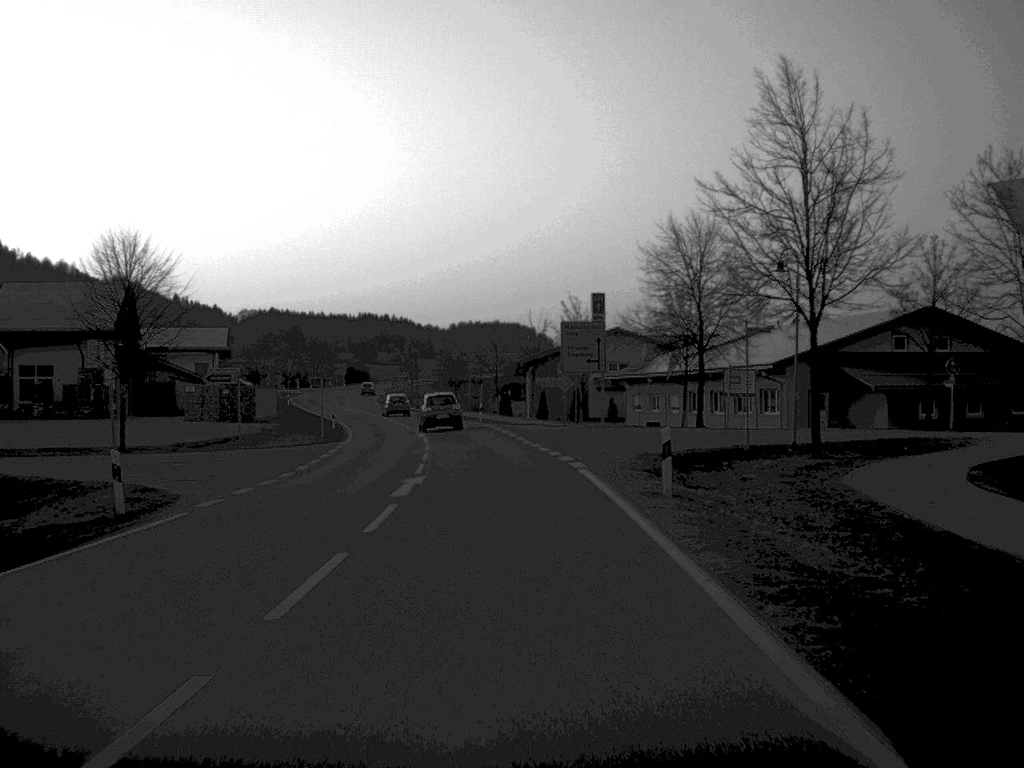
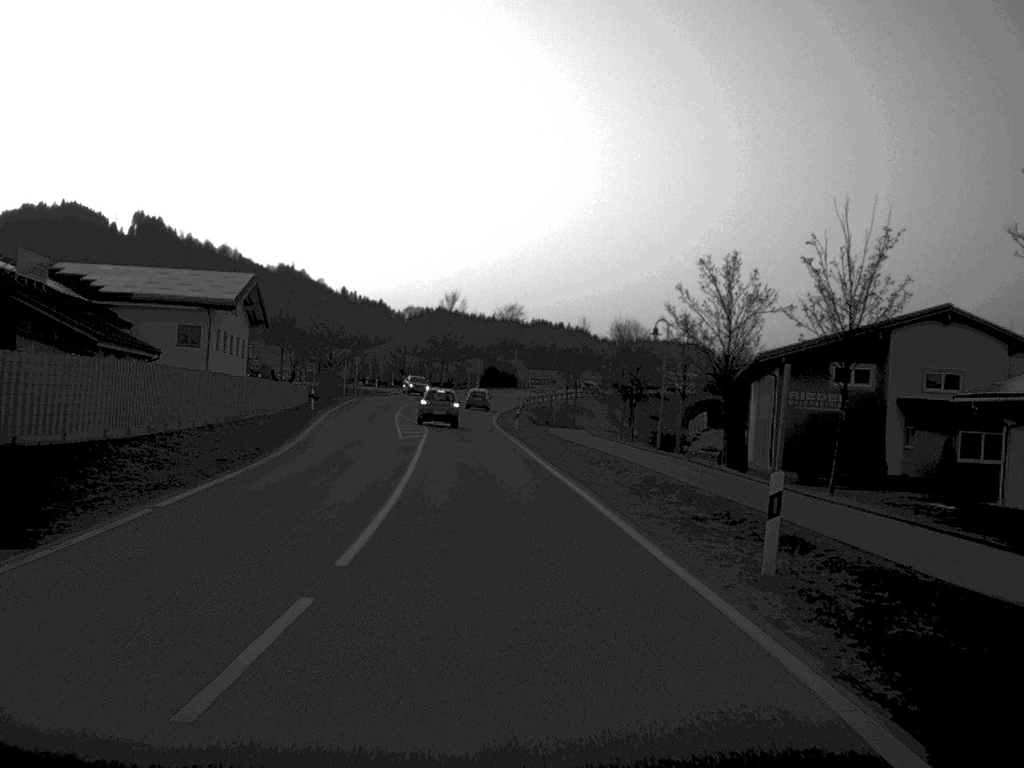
(-3.0, +56.2) m; -8°
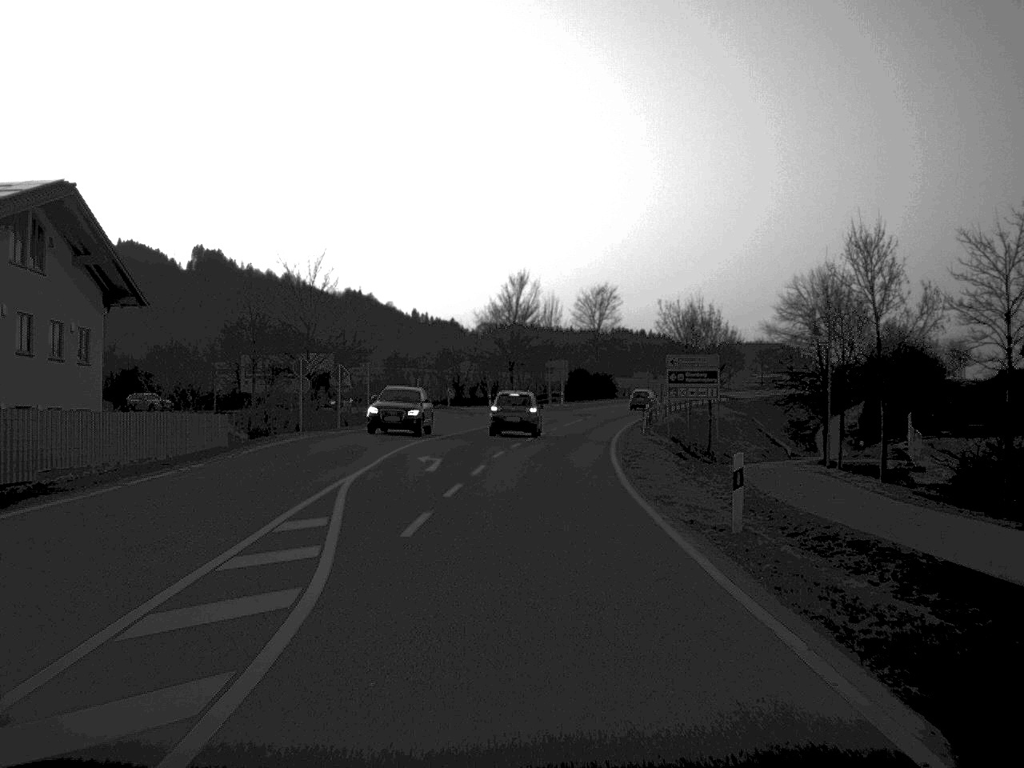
(-1.9, +45.6) m; -3°
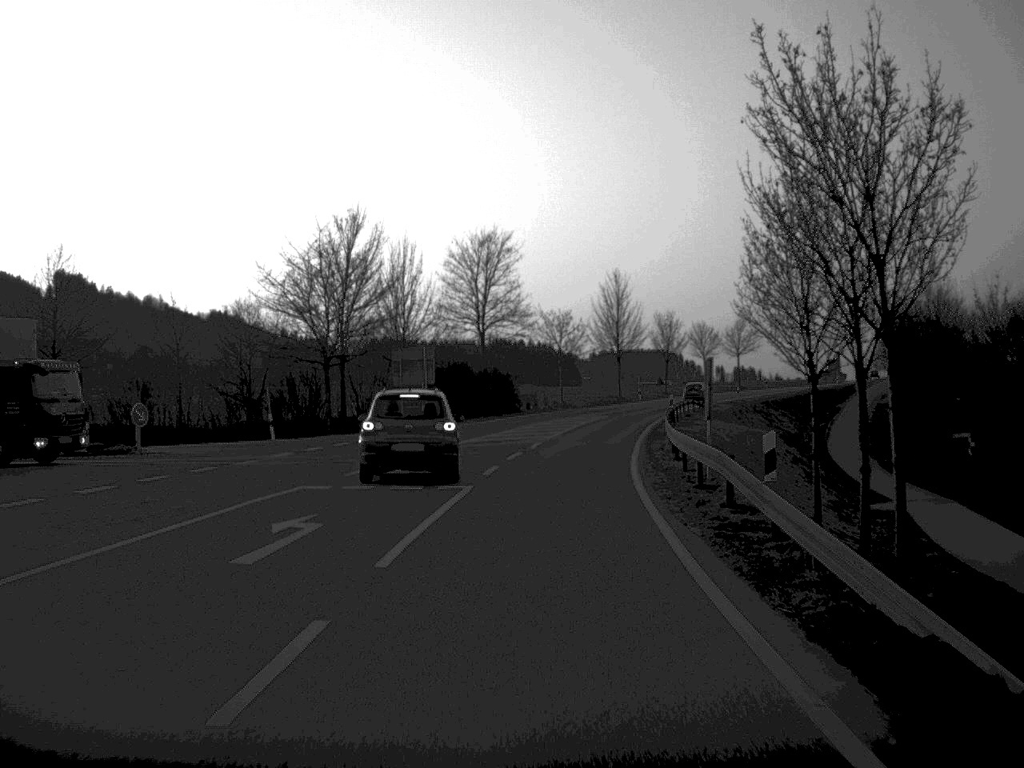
(+2.0, +49.8) m; +6°
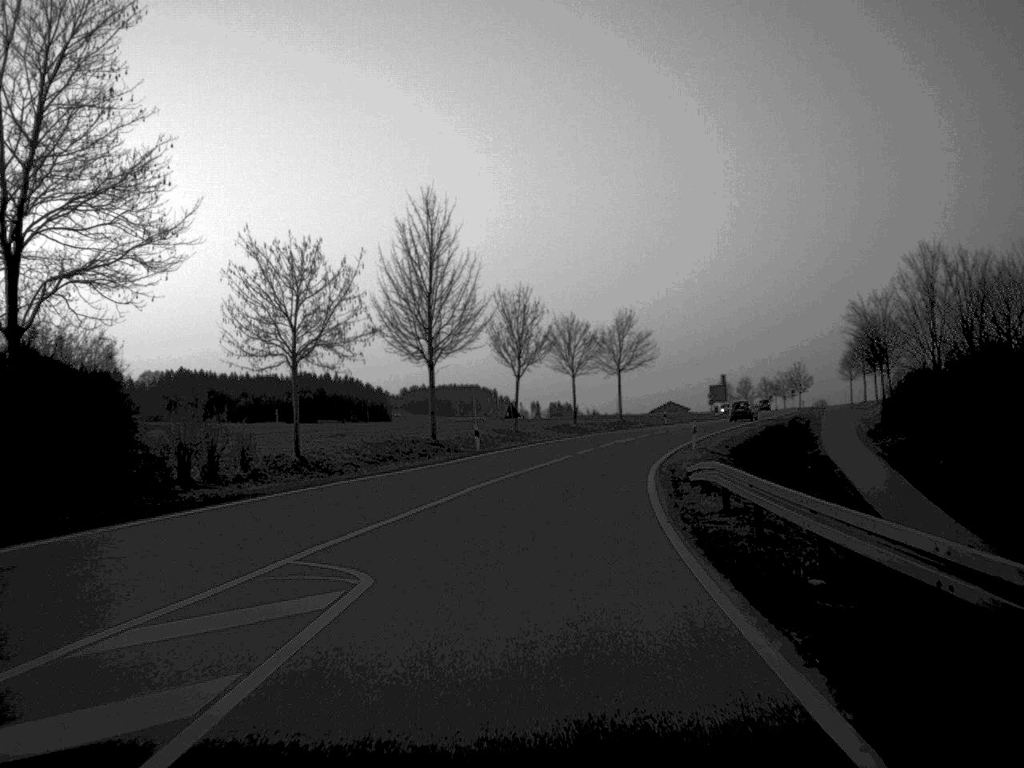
(+3.9, +54.9) m; +9°
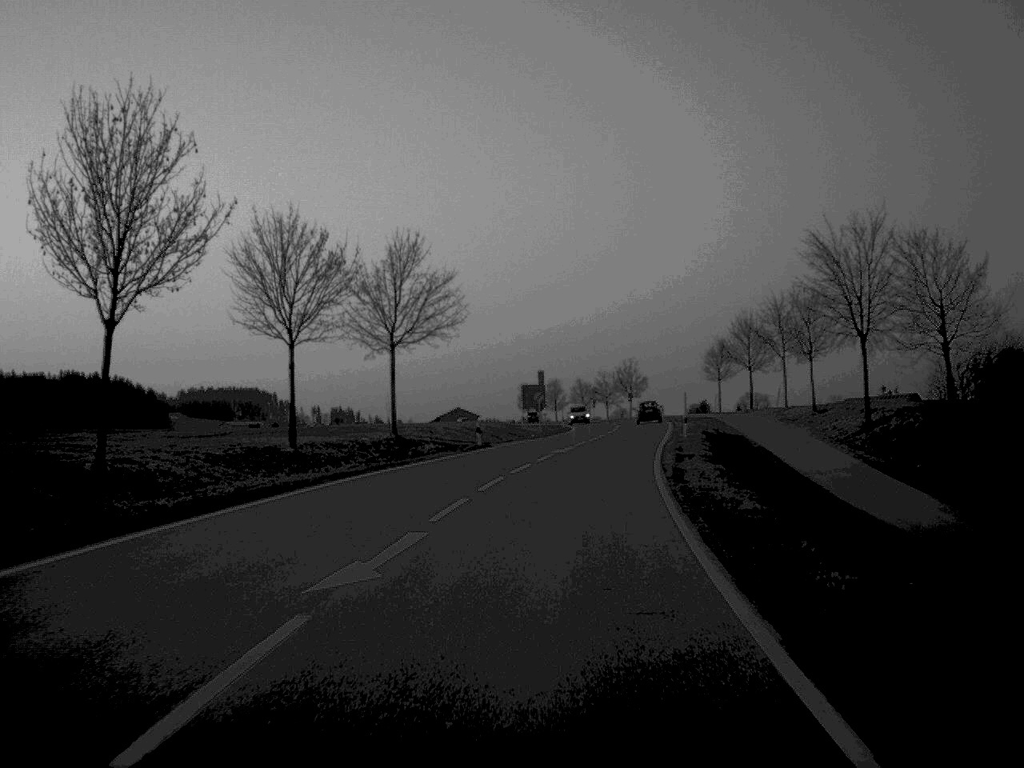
(+3.6, +44.4) m; +10°
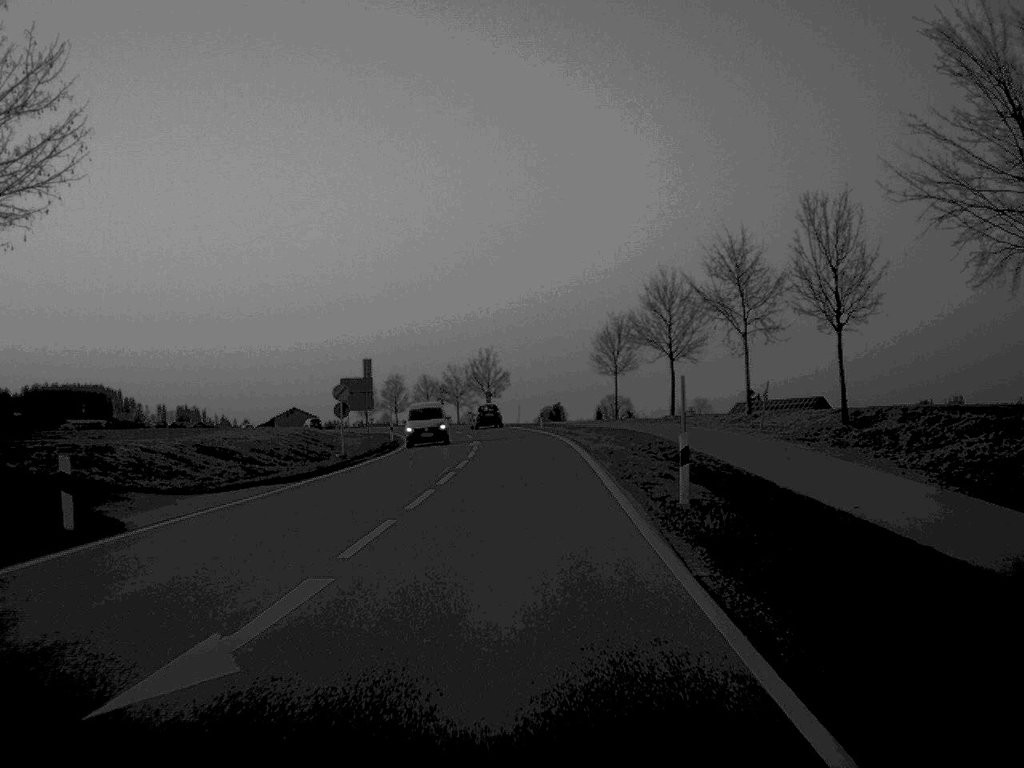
(+2.1, +33.2) m; +7°
